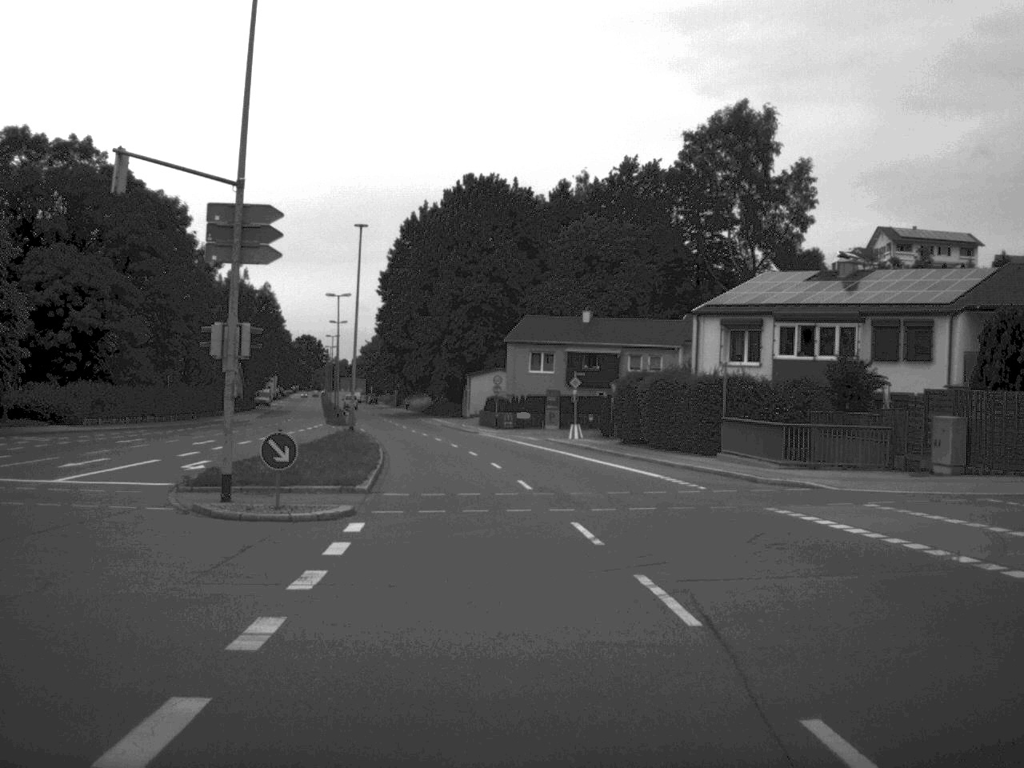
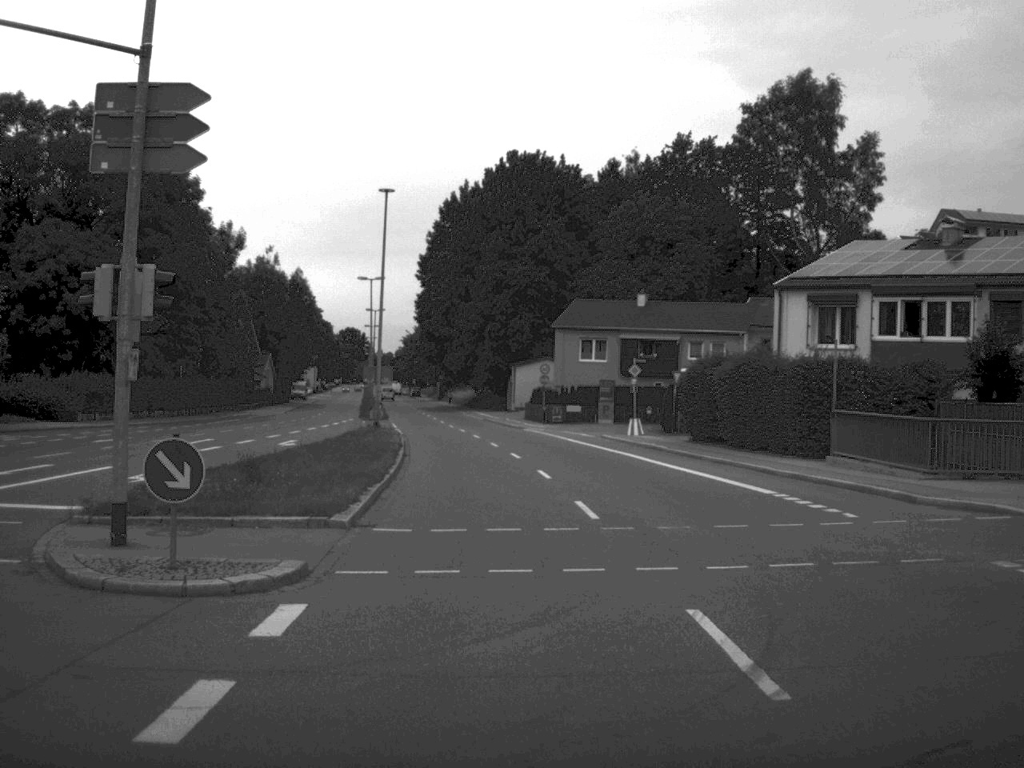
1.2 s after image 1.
(-0.2, +8.4) m; -2°
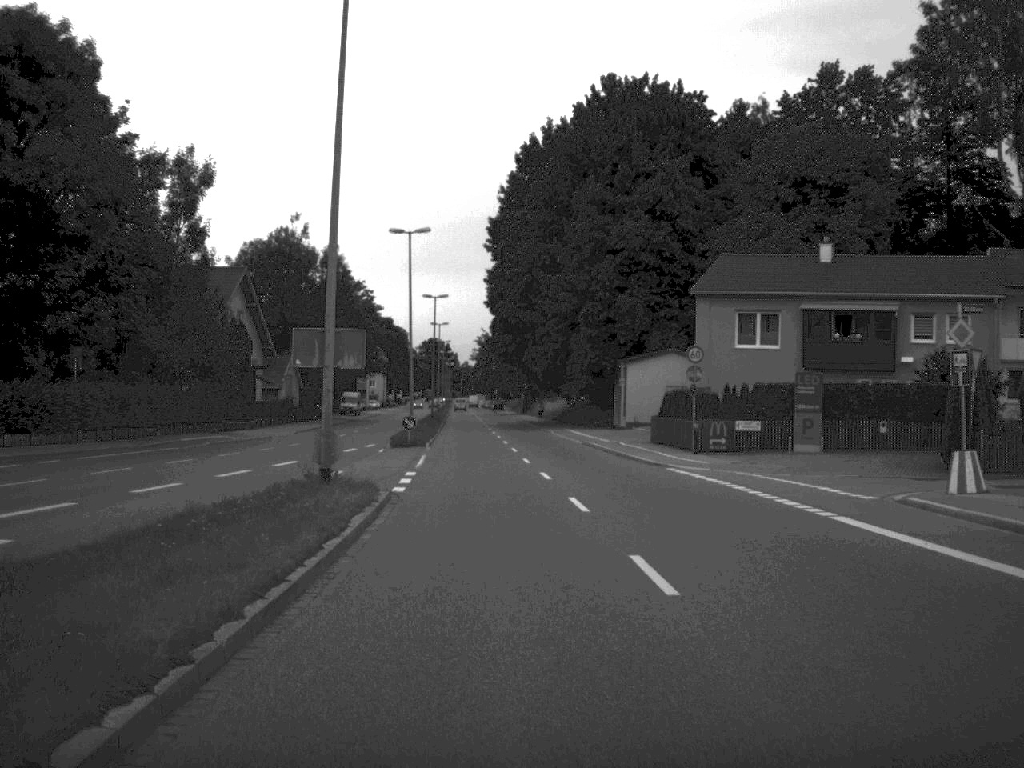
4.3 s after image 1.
(-1.3, +32.8) m; -4°
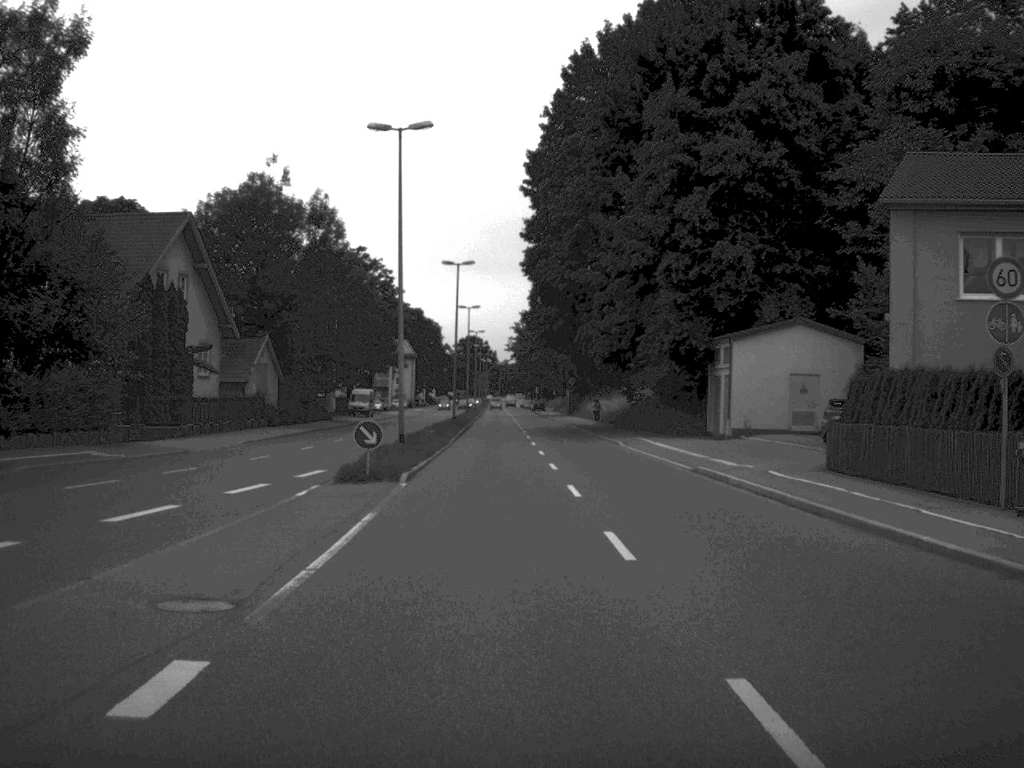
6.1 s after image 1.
(-0.5, +24.1) m; -2°
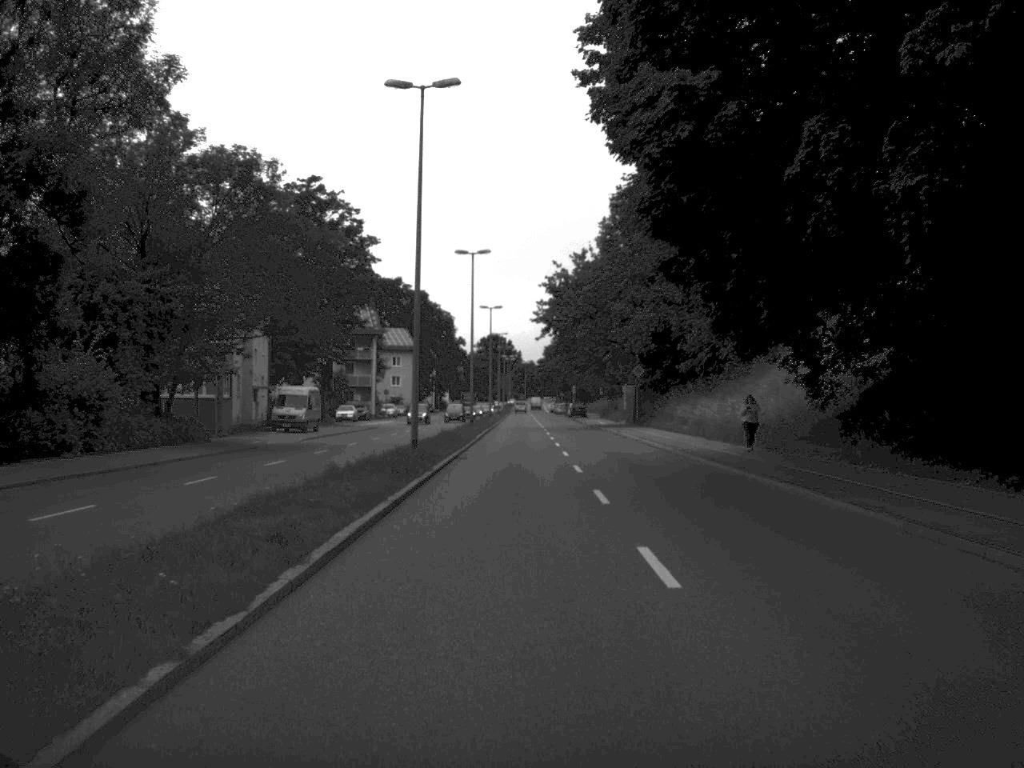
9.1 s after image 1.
(-0.8, +46.7) m; -1°
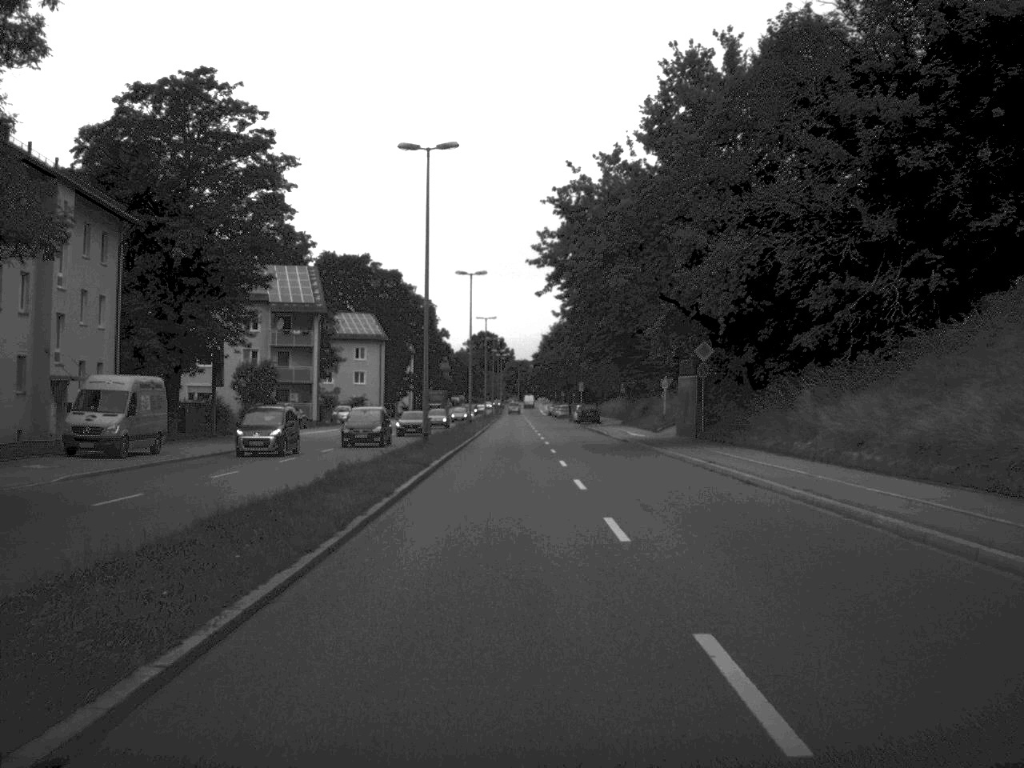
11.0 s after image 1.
(0.0, +31.7) m; 0°
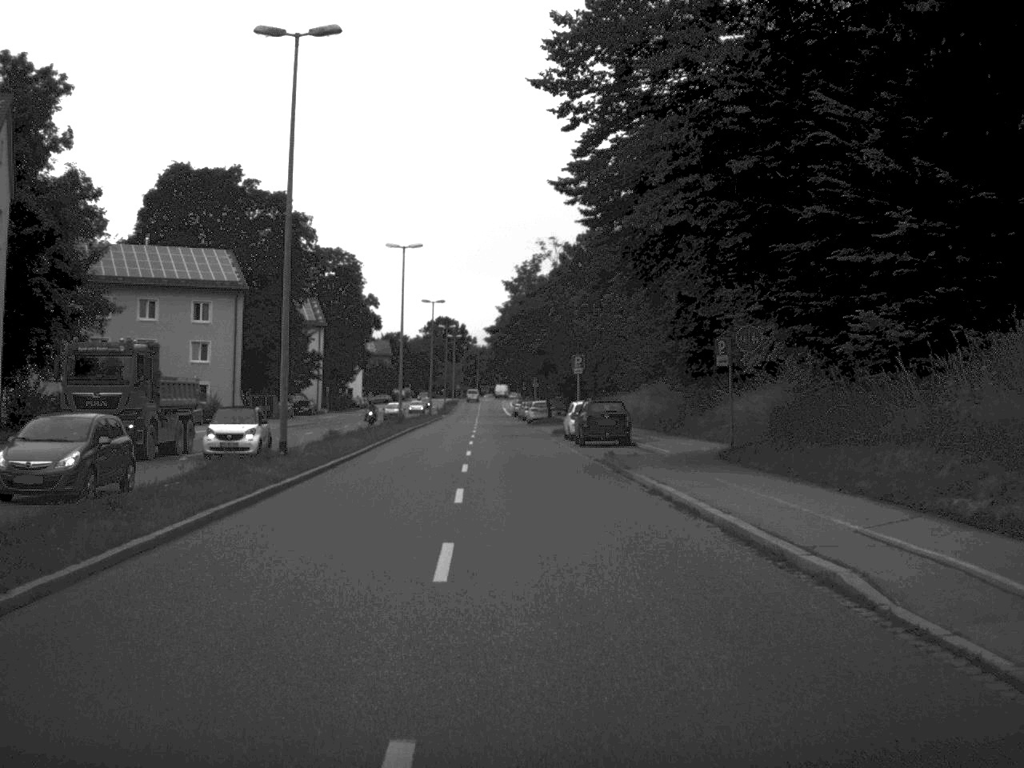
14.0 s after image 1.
(+1.1, +55.2) m; +1°
